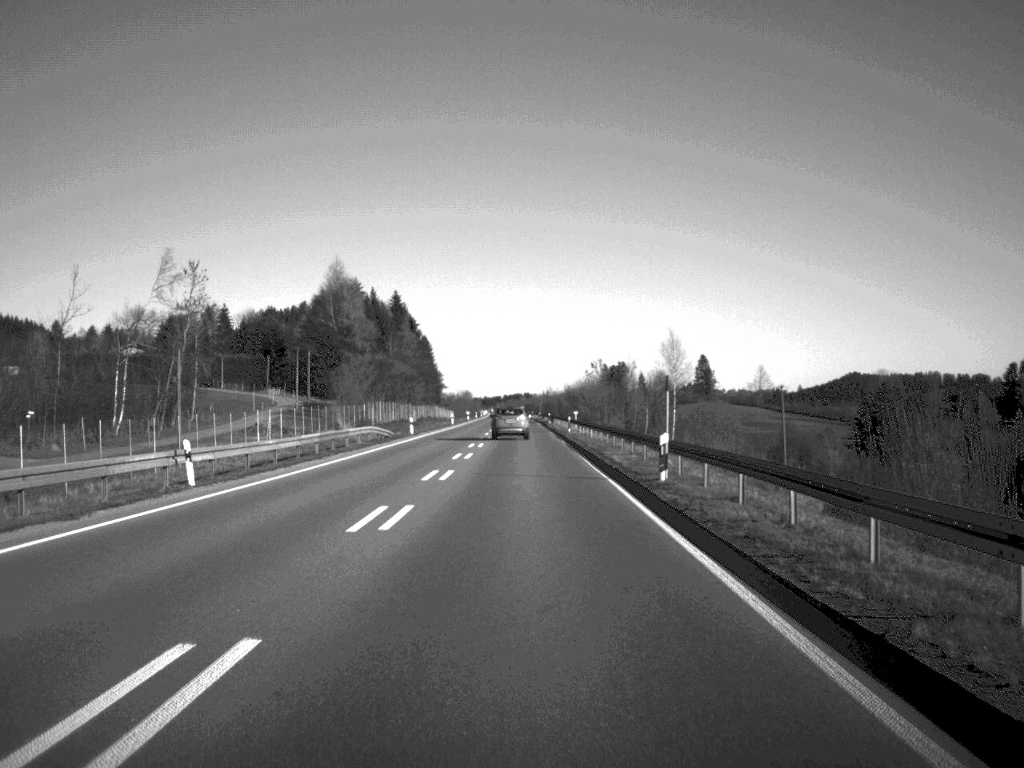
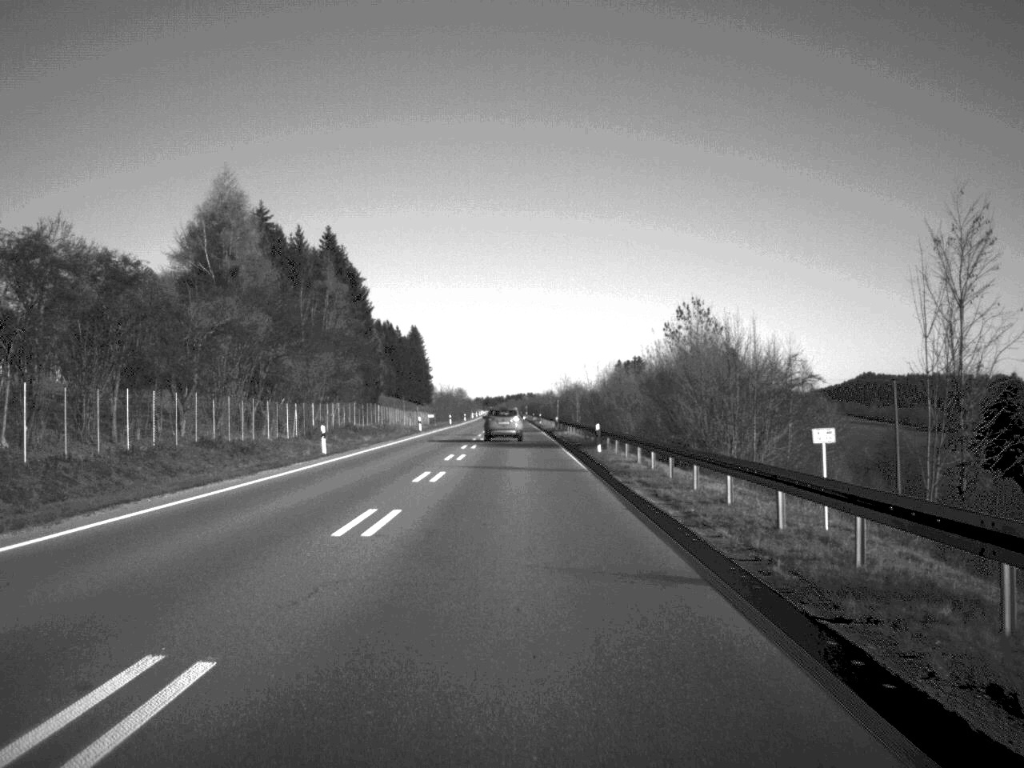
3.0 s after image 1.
(-0.2, +84.0) m; 0°
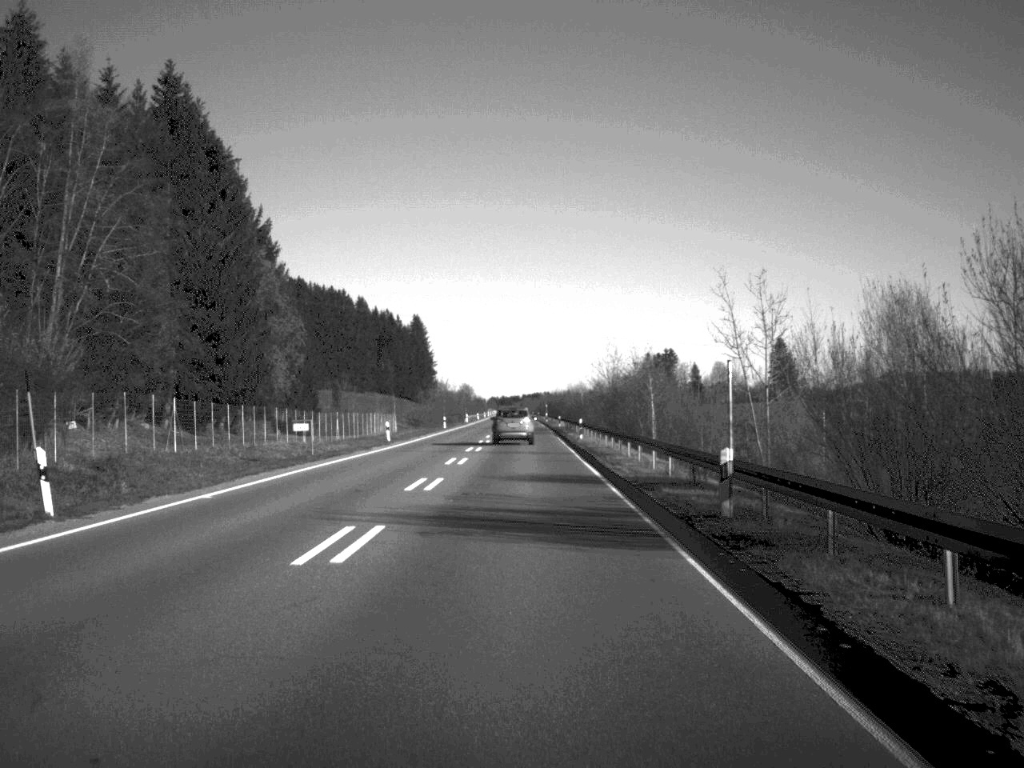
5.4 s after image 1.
(-0.5, +74.6) m; -1°
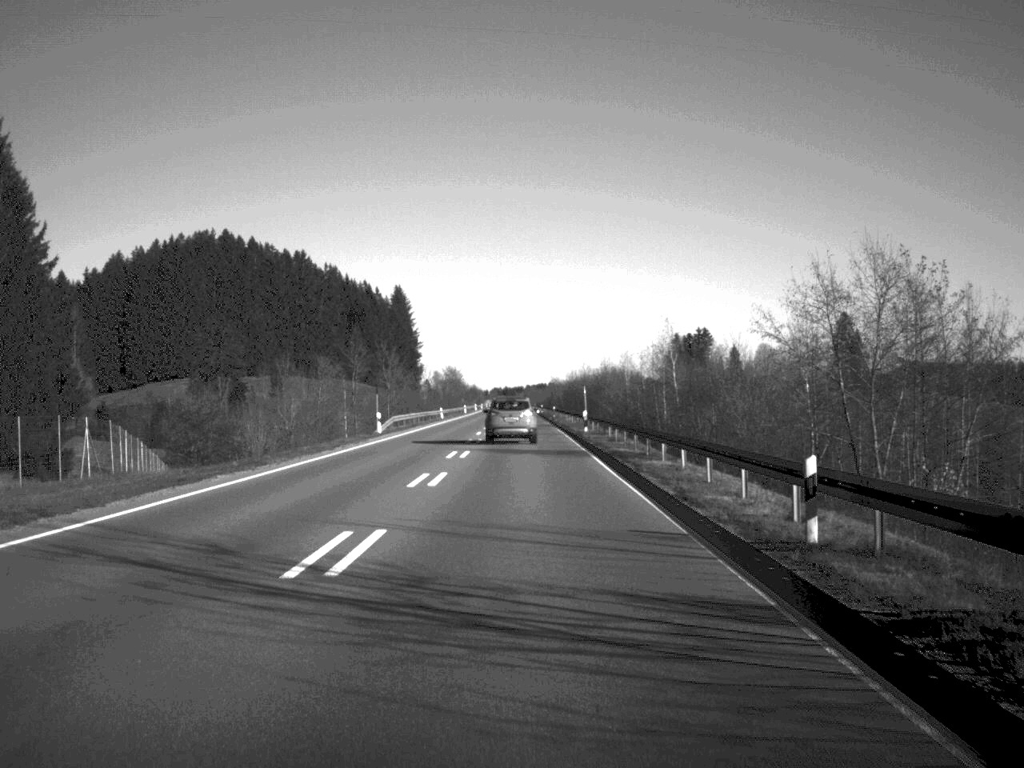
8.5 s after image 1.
(-0.2, +96.9) m; 0°
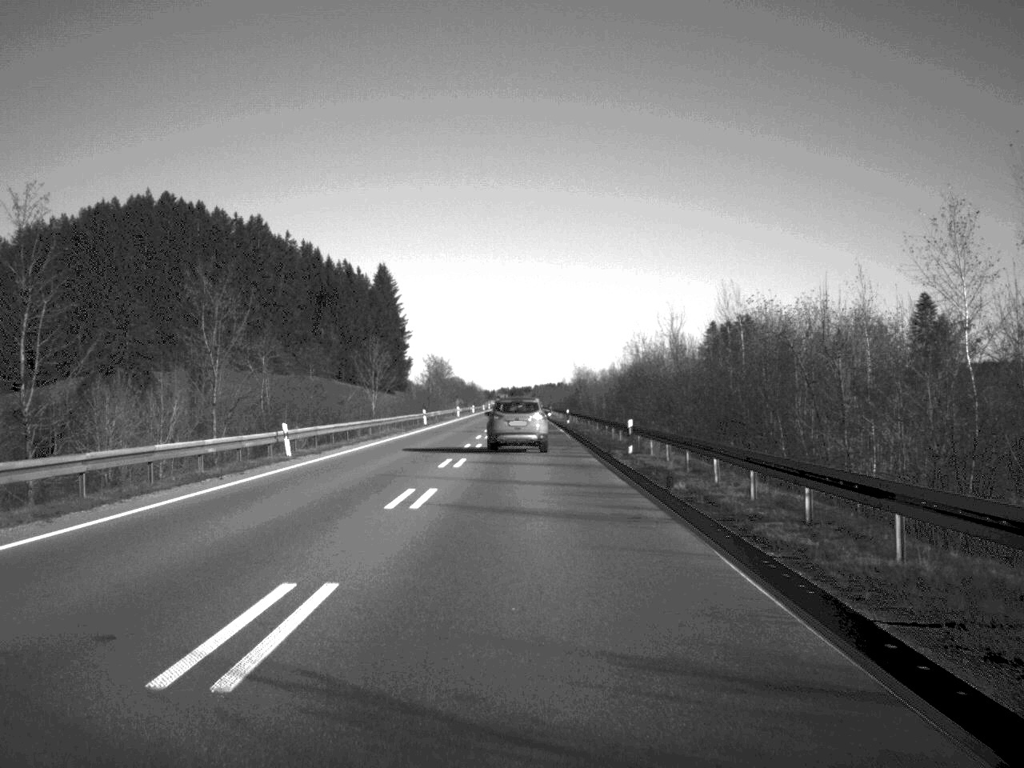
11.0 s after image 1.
(-0.4, +76.0) m; 0°
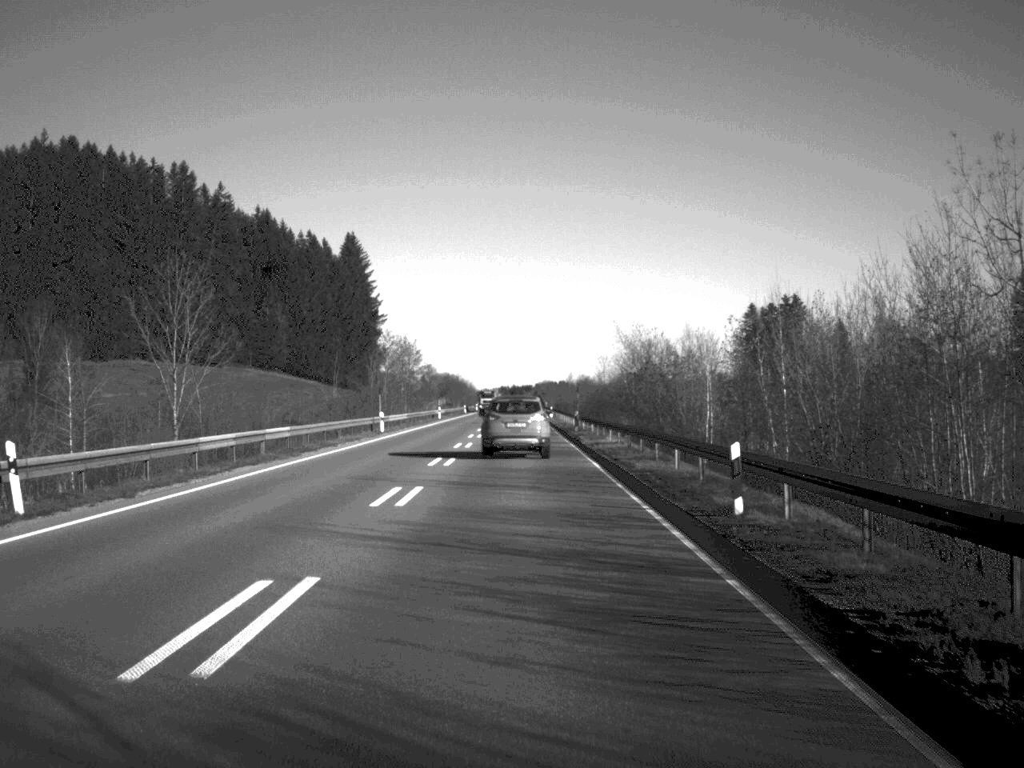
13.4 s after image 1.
(0.0, +71.2) m; 0°
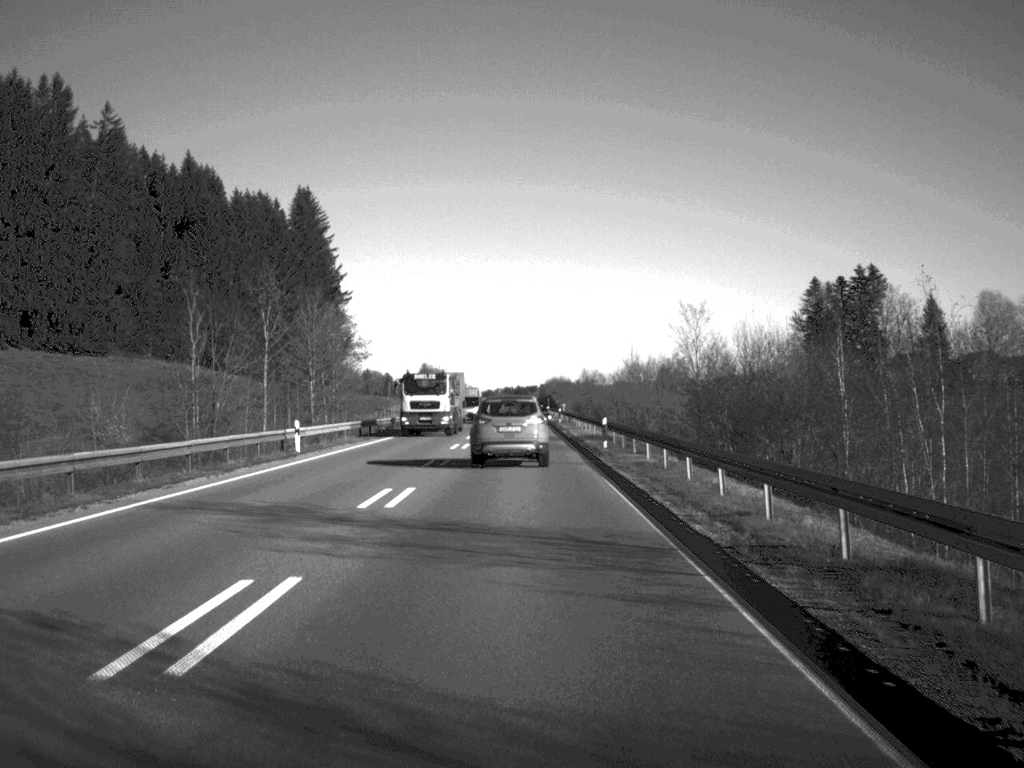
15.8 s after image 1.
(-0.2, +71.5) m; 0°
